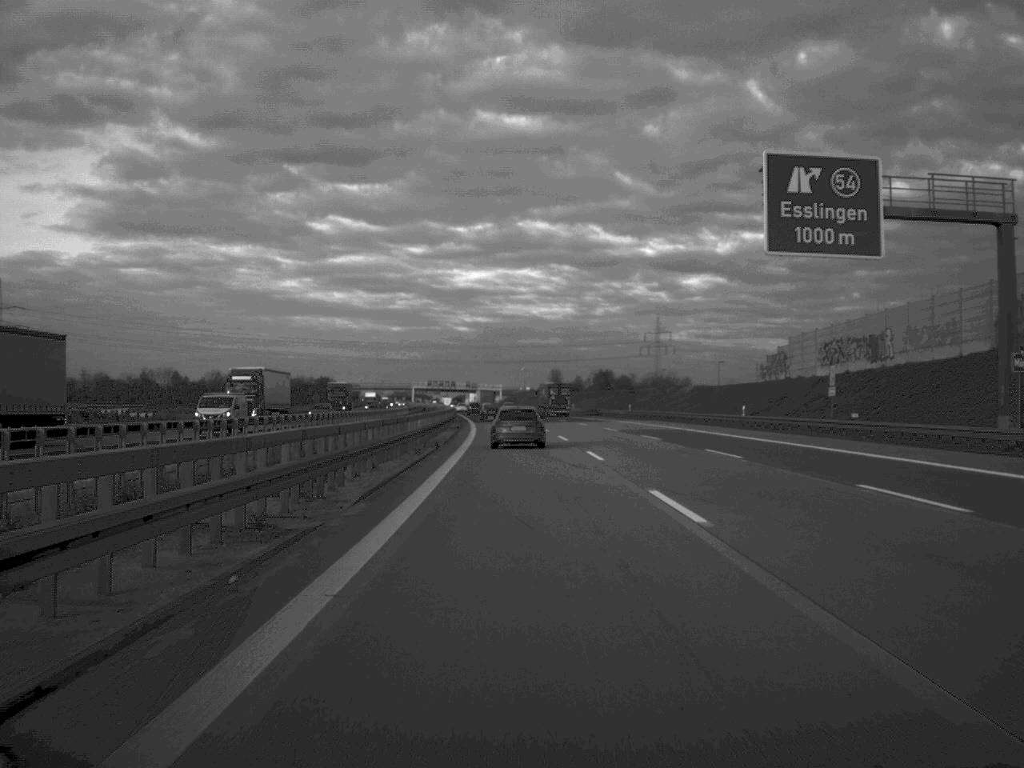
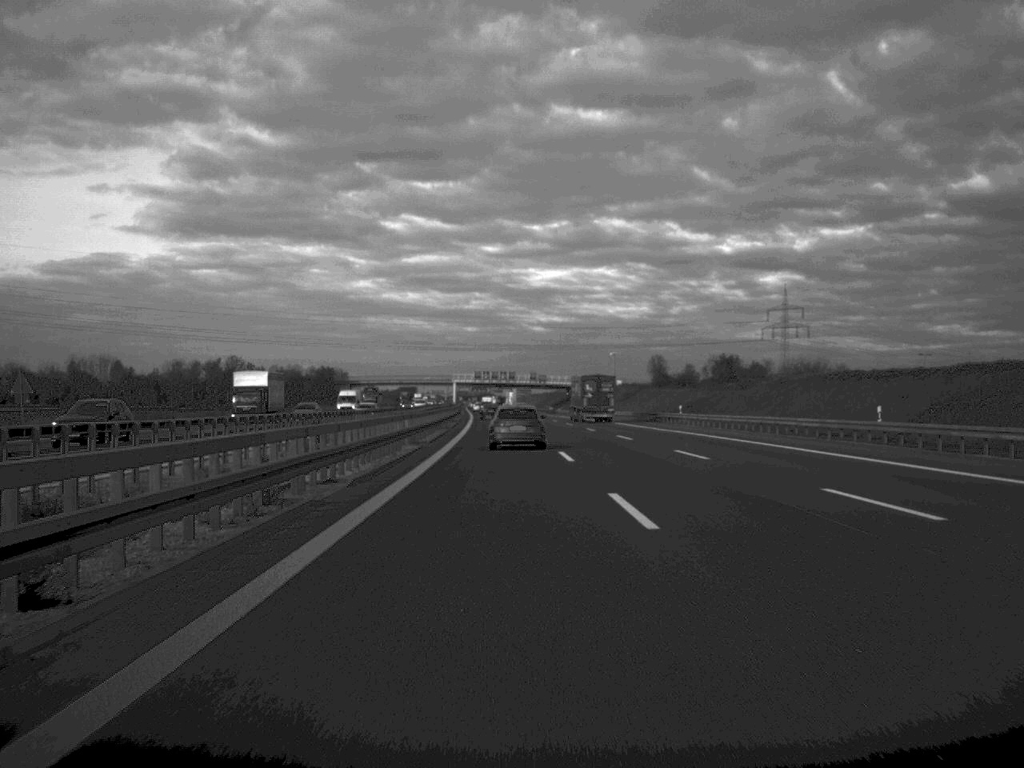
(-3.7, +125.6) m; -3°
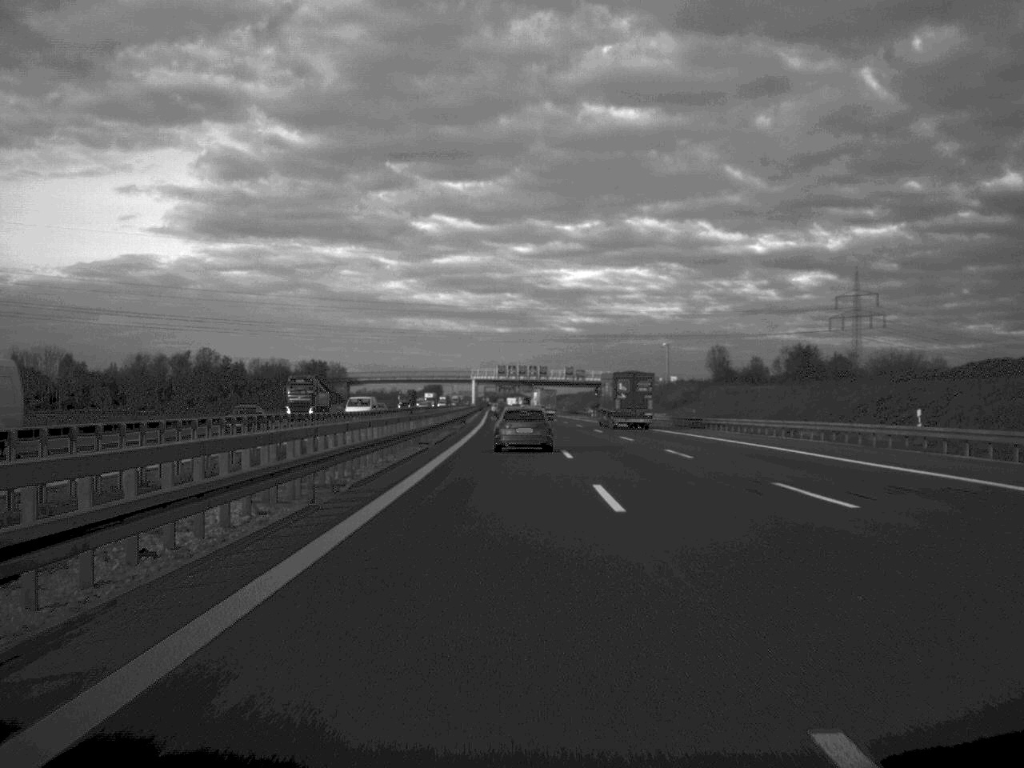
(-0.6, +51.5) m; -1°
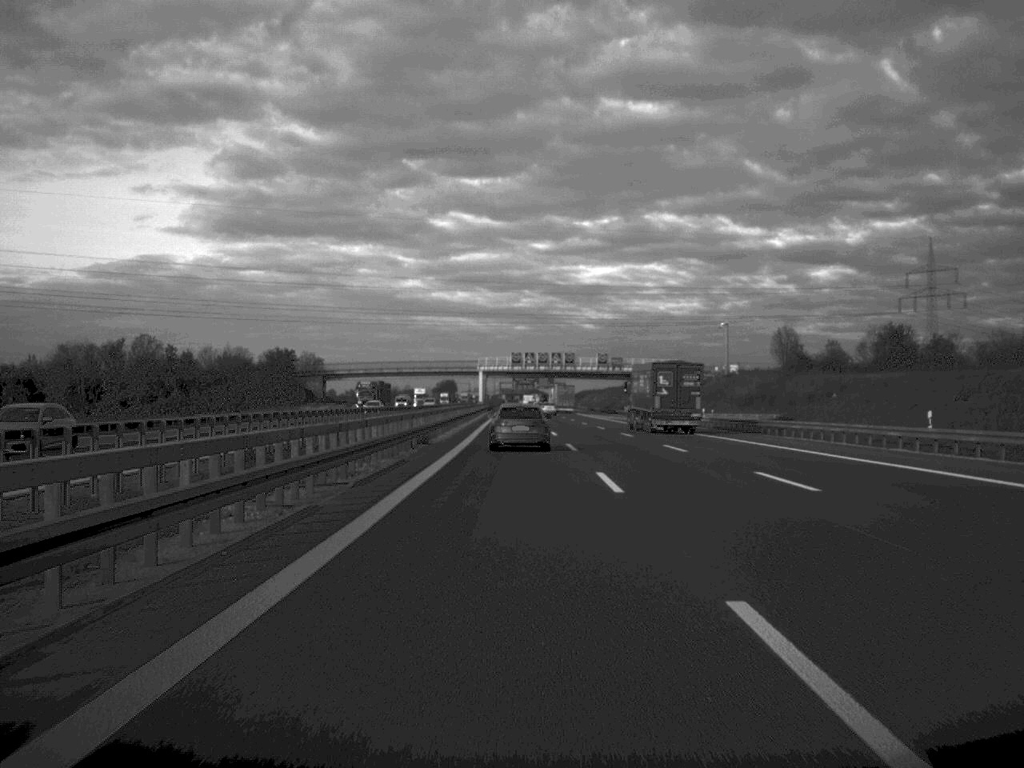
(-0.4, +50.2) m; -1°
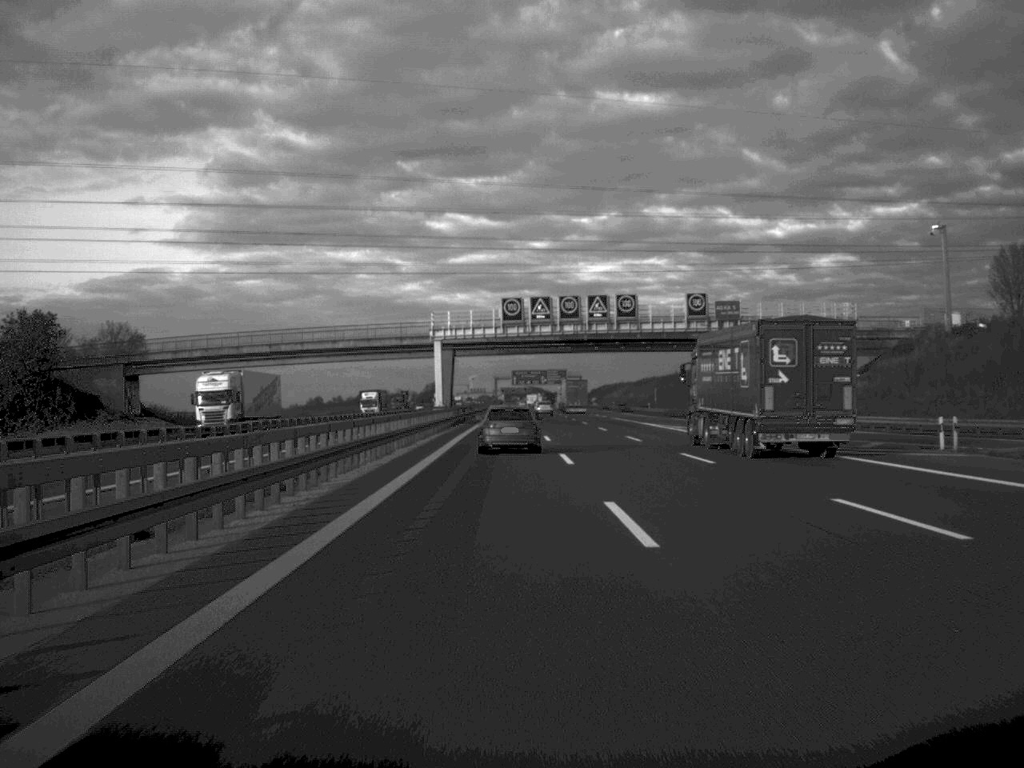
(-0.6, +98.8) m; 0°
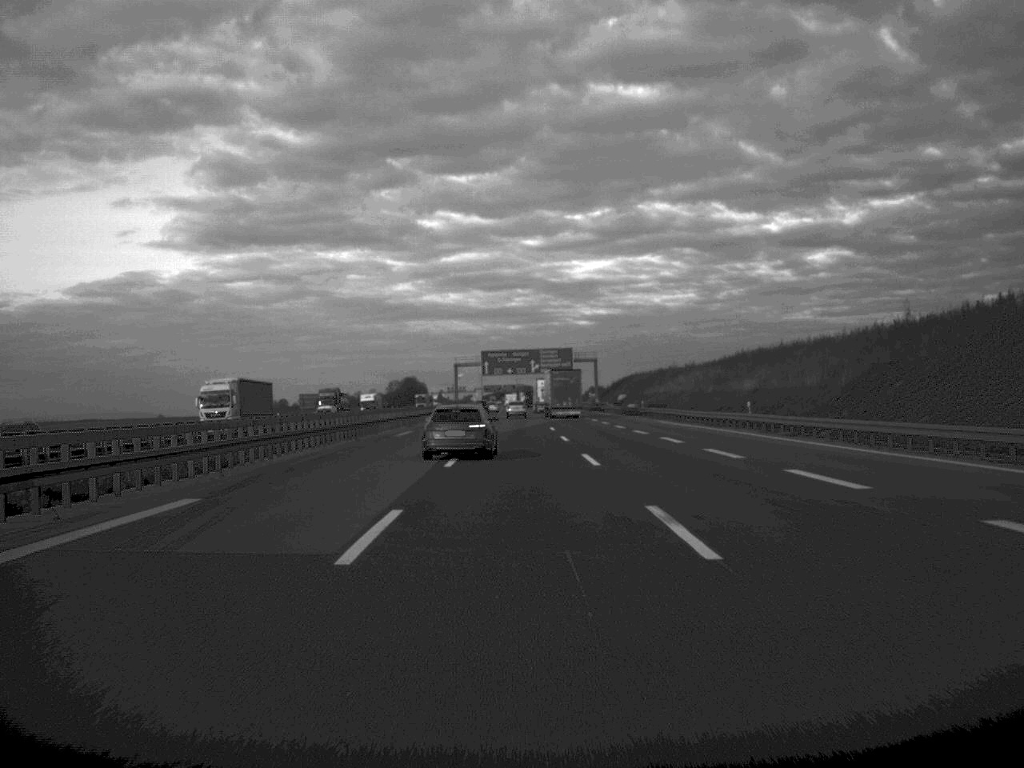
(+1.8, +126.6) m; 0°
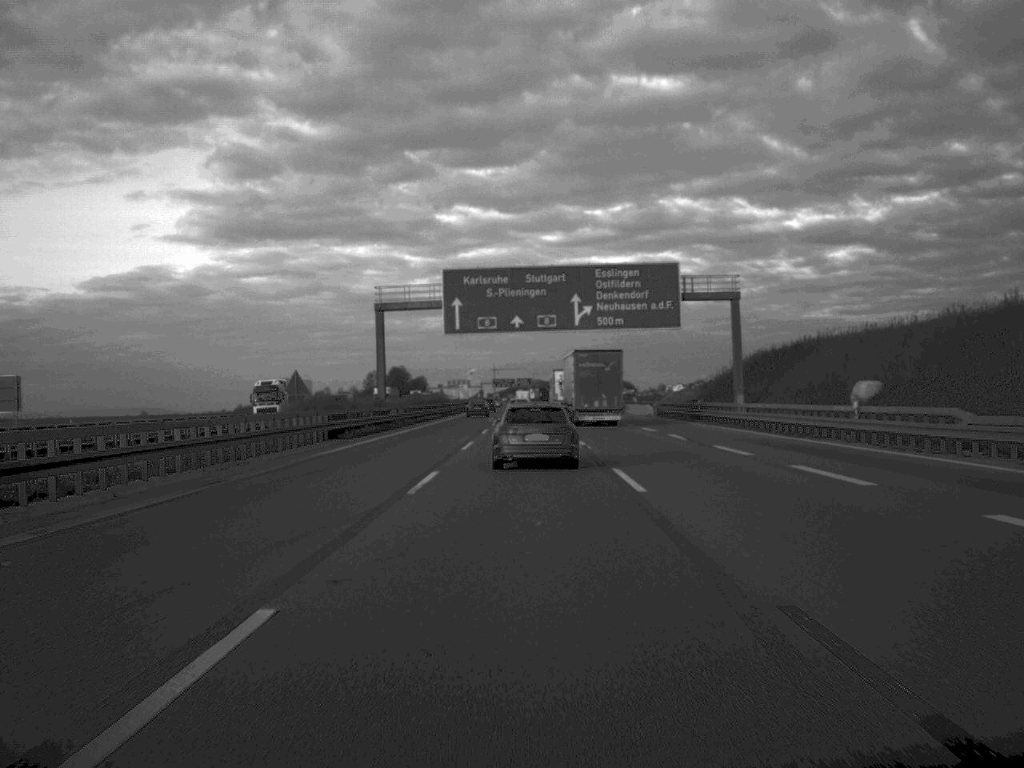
(-1.1, +118.5) m; -1°
